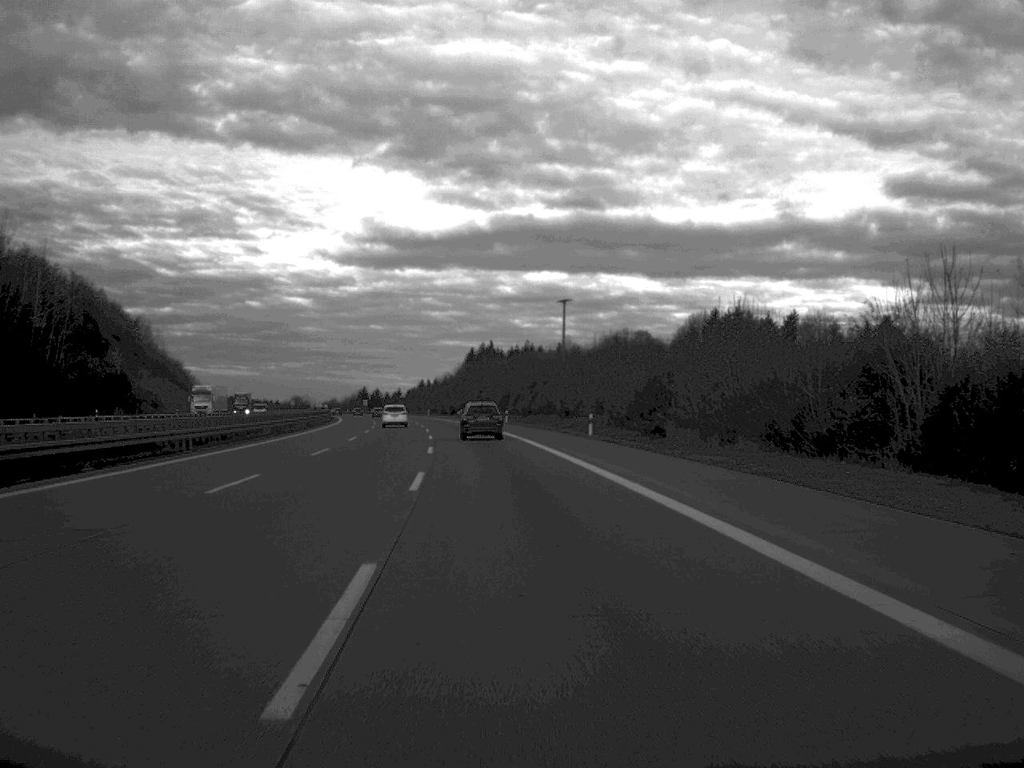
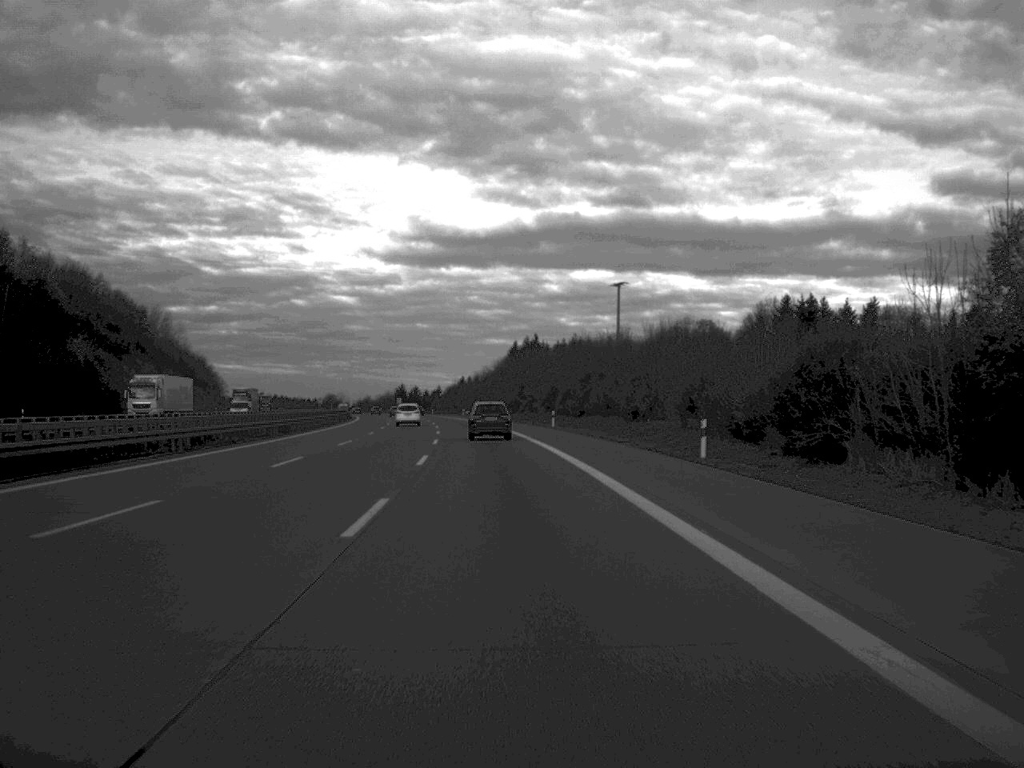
(-0.5, +26.1) m; -2°
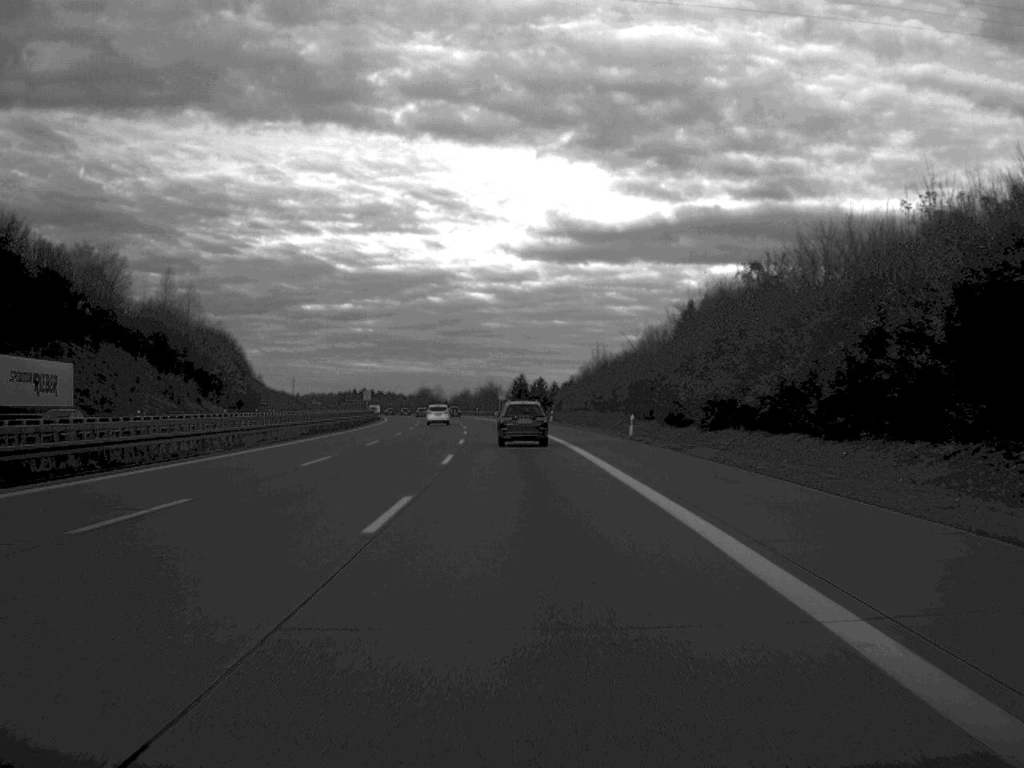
(-7.4, +124.6) m; -6°
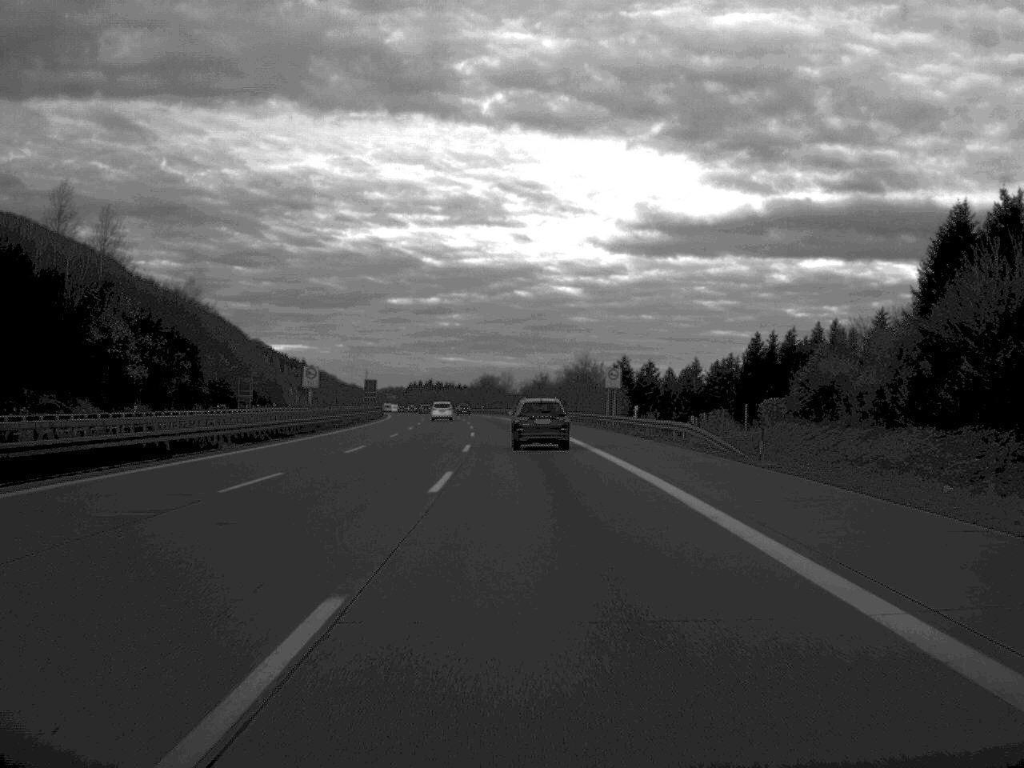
(-3.5, +100.1) m; -4°
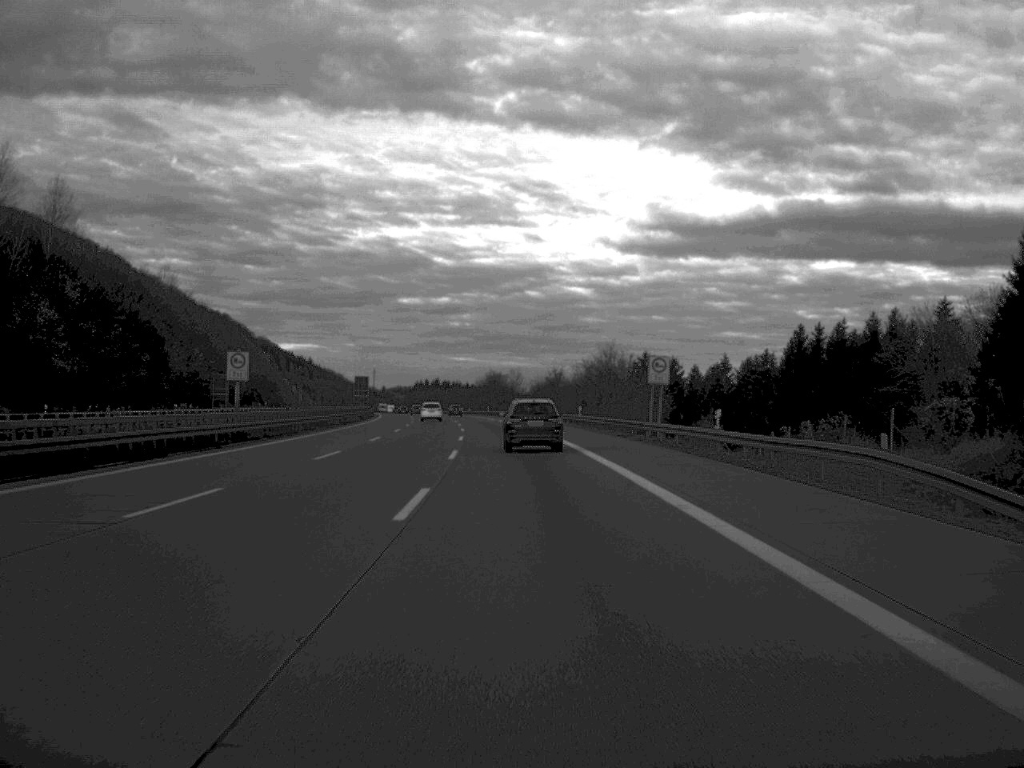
(-0.1, +23.4) m; -1°
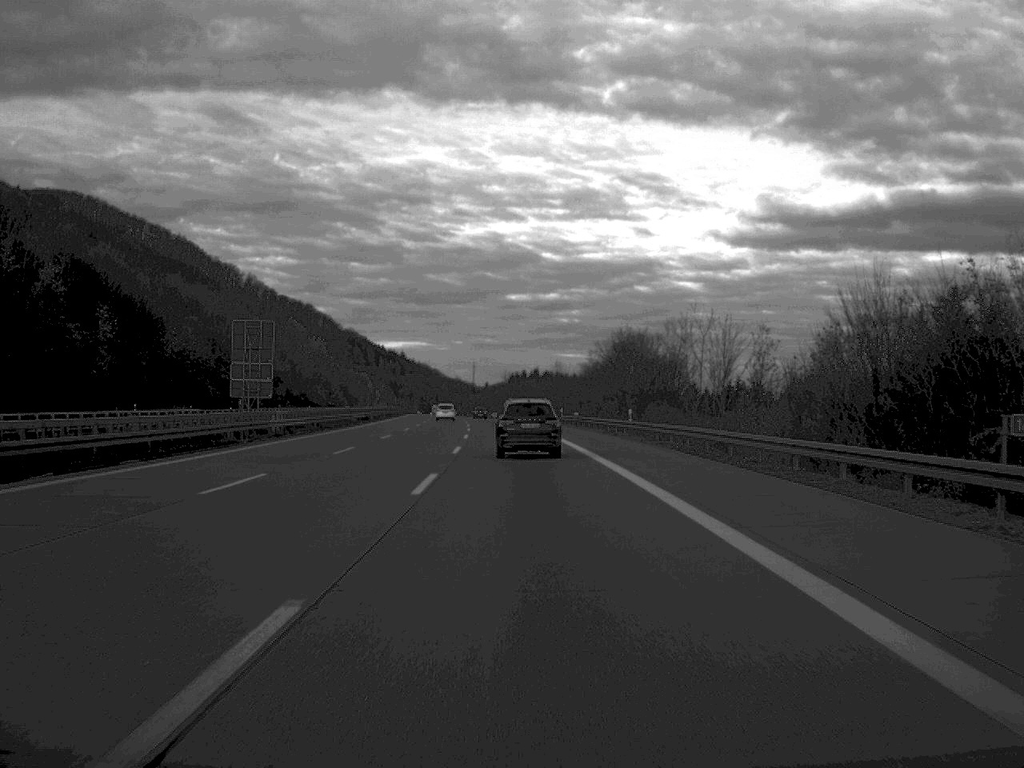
(-5.2, +120.5) m; -5°
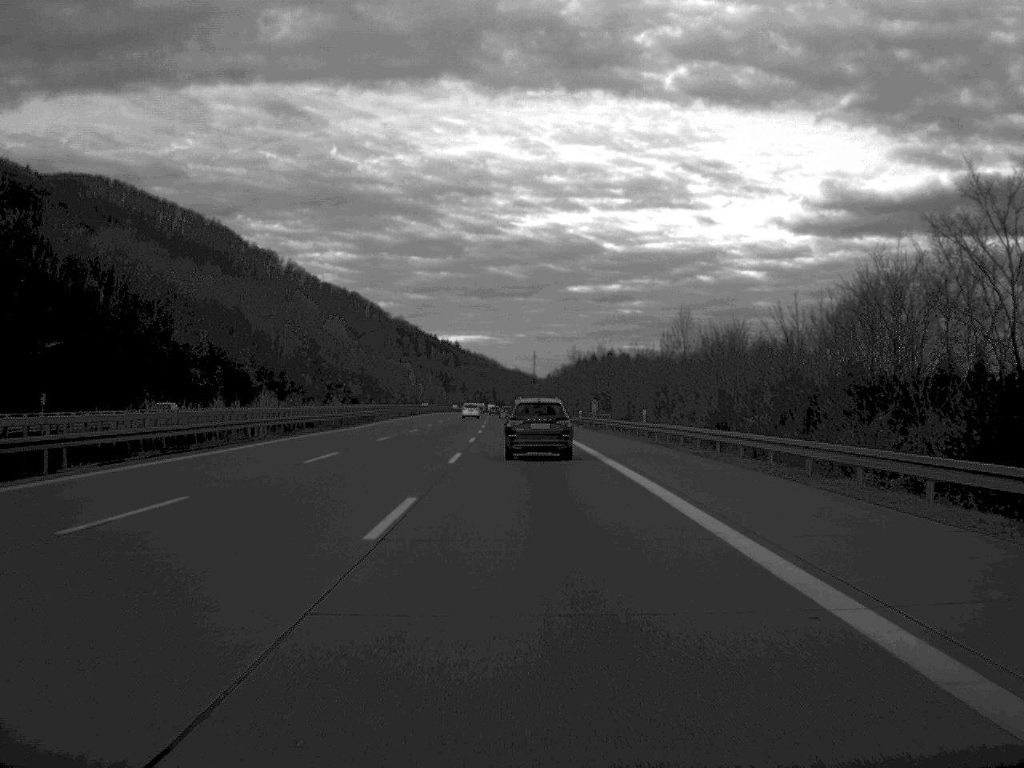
(-2.6, +96.0) m; -3°
